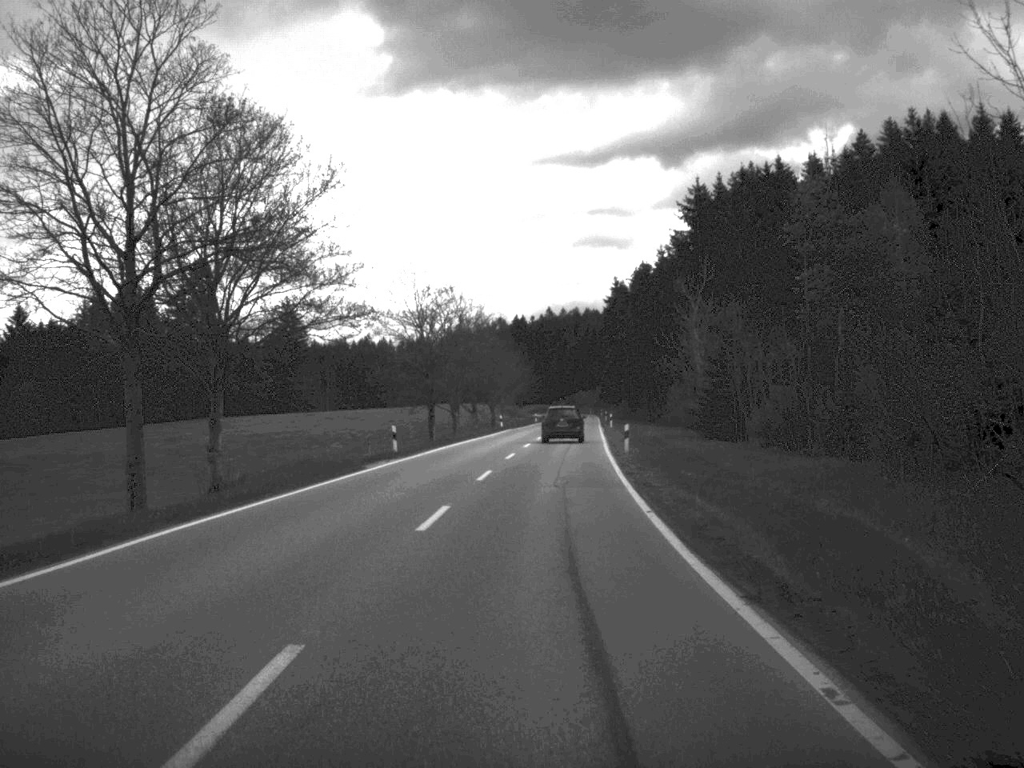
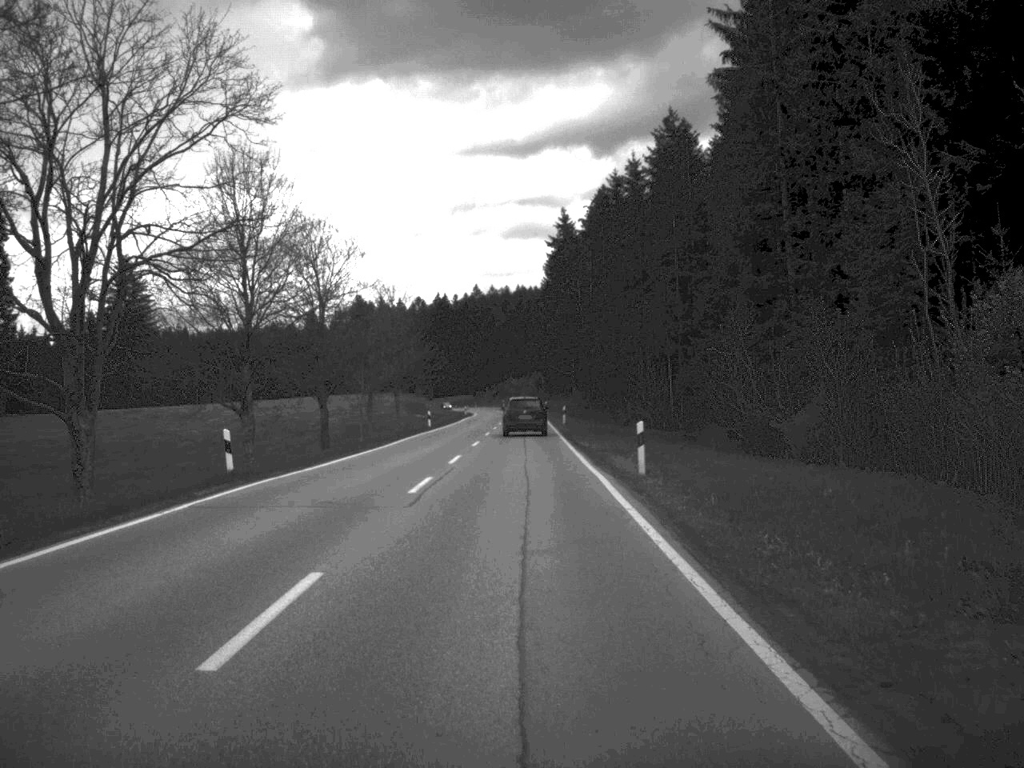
(+2.4, +66.9) m; +3°
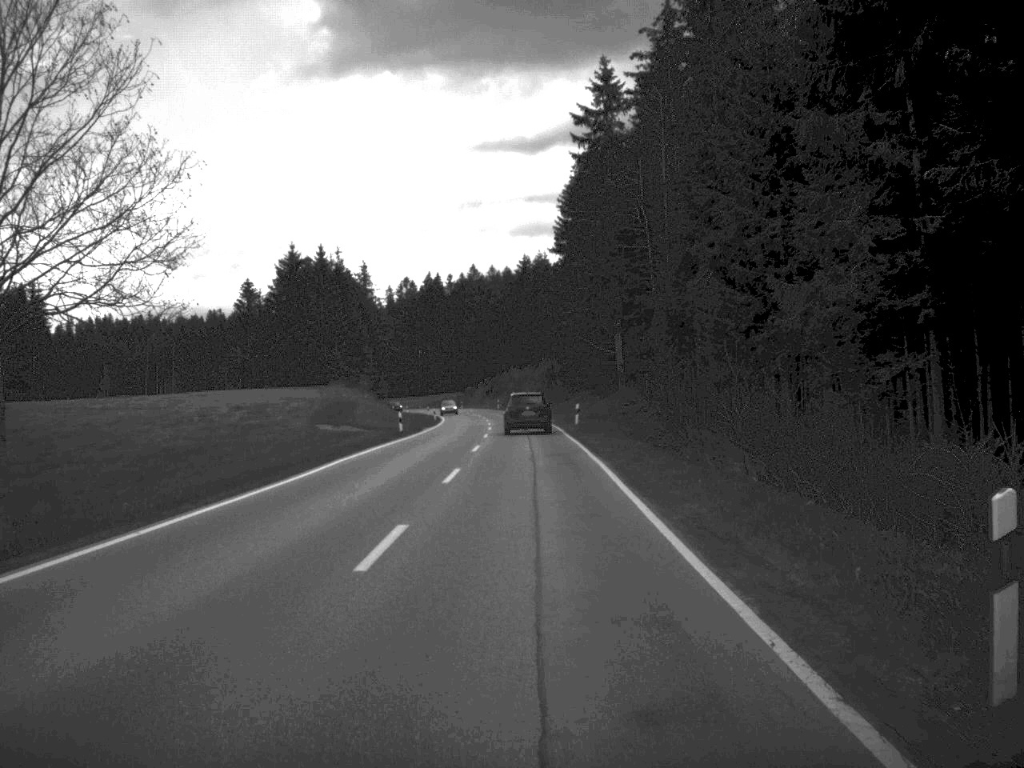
(-0.3, +66.3) m; 0°
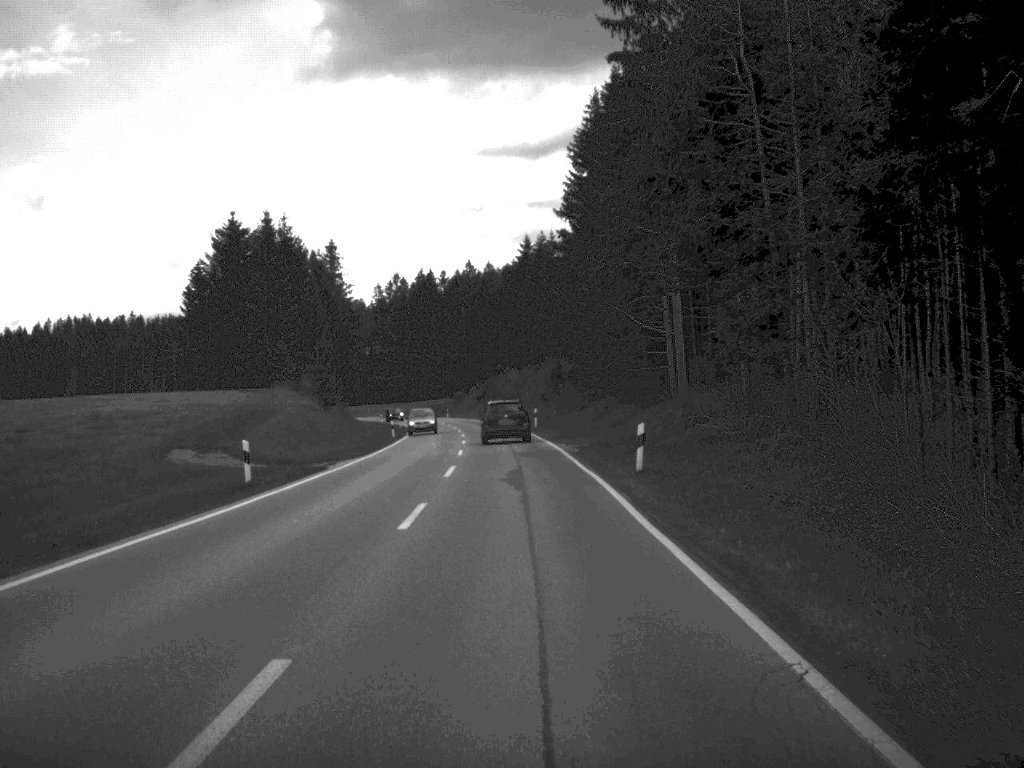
(0.0, +30.8) m; 0°
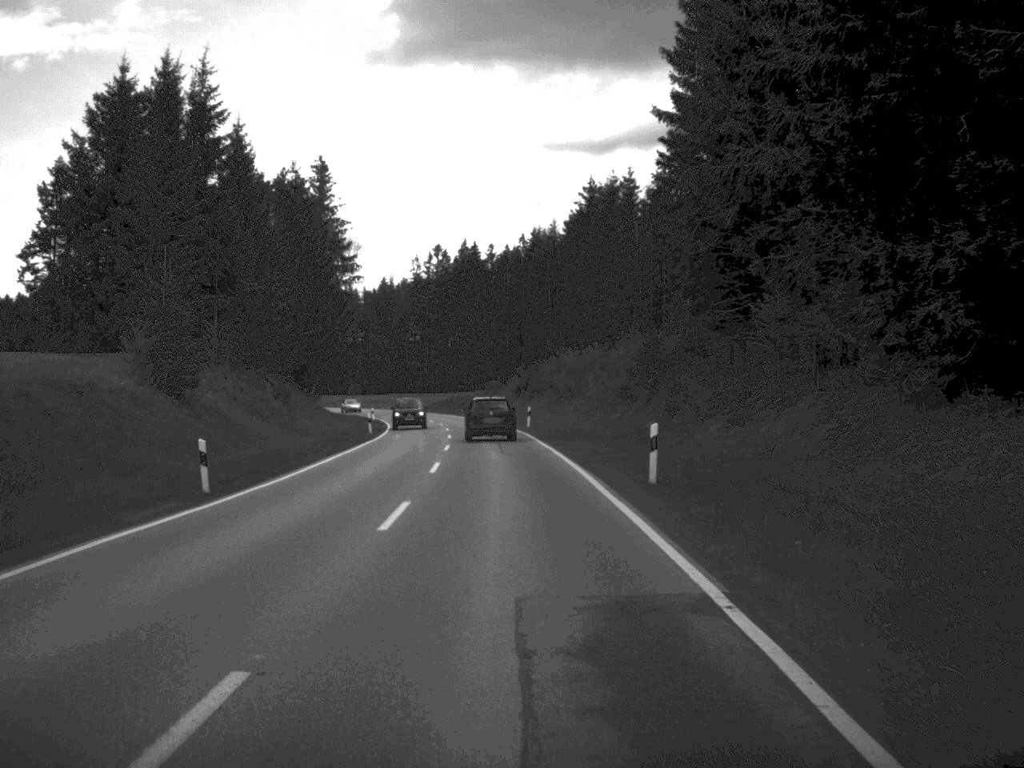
(-0.8, +46.9) m; -2°
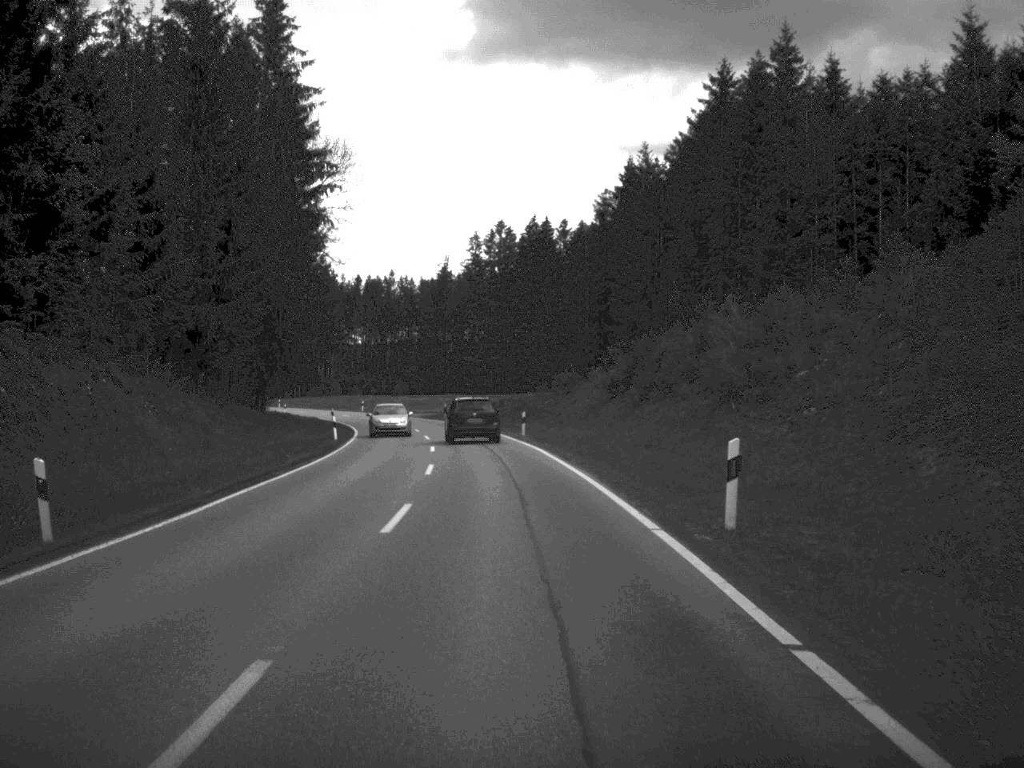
(-1.3, +47.6) m; -3°
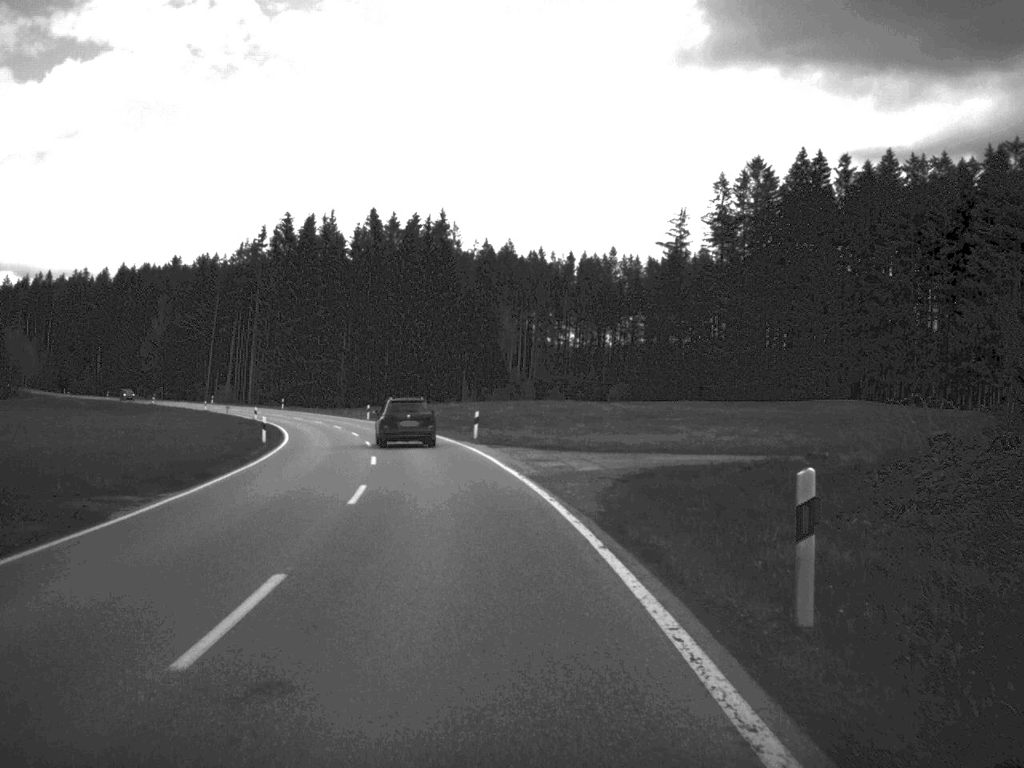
(-5.8, +77.6) m; -11°
